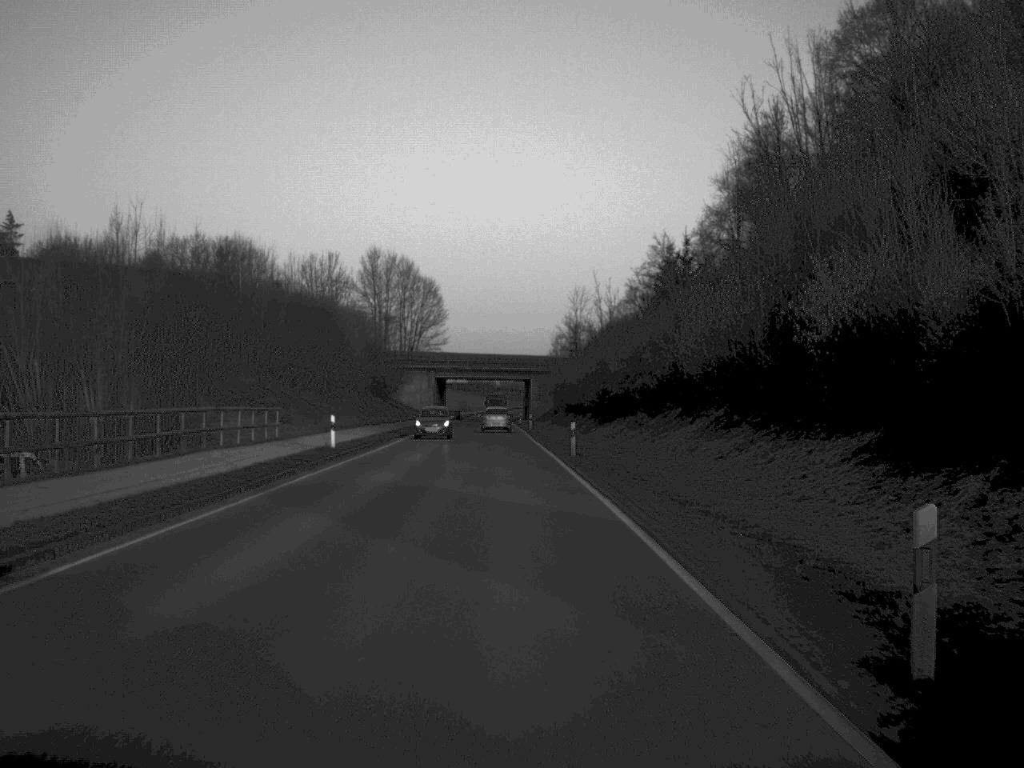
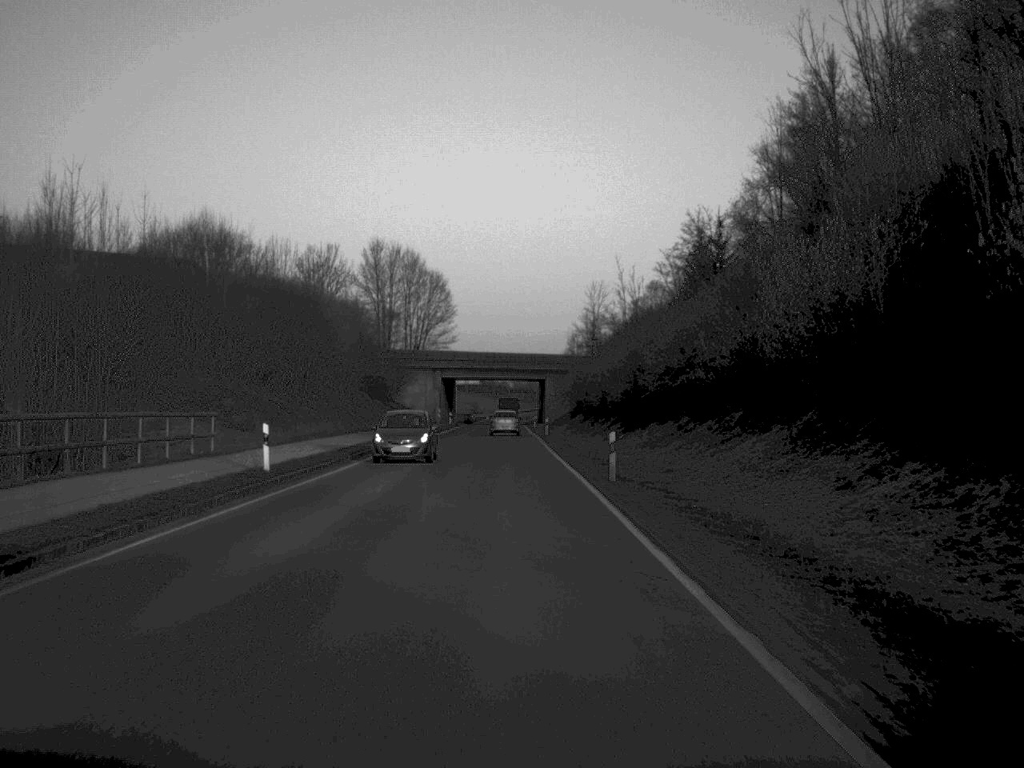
(-0.1, +12.1) m; -1°
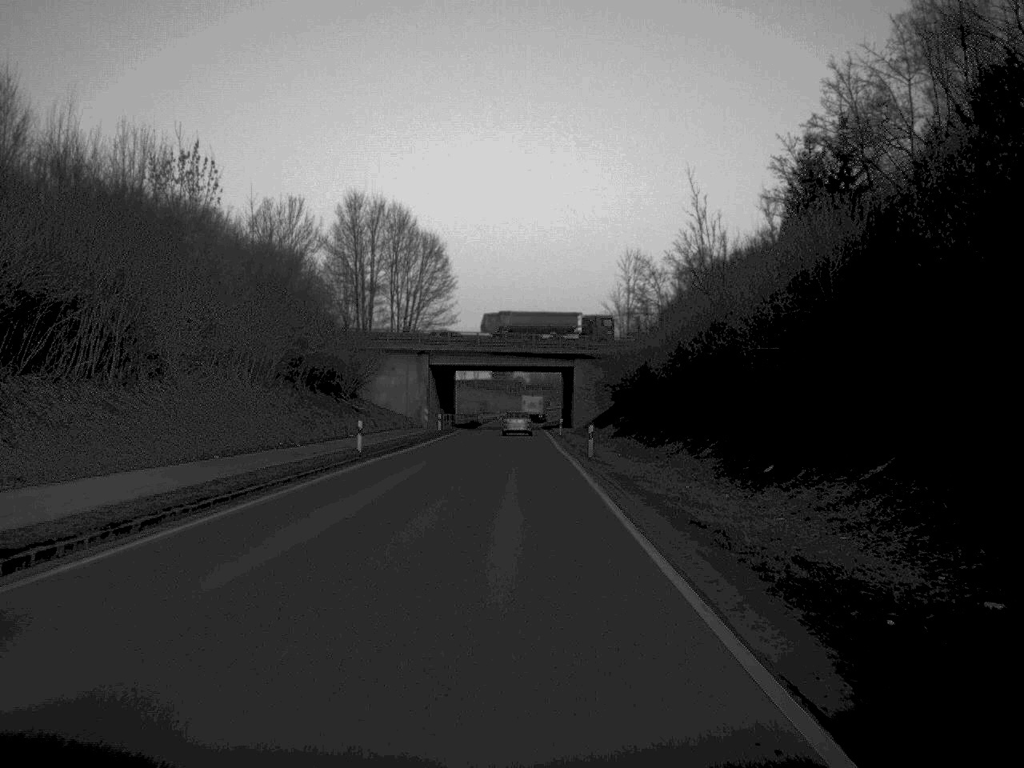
(-0.2, +35.5) m; -1°
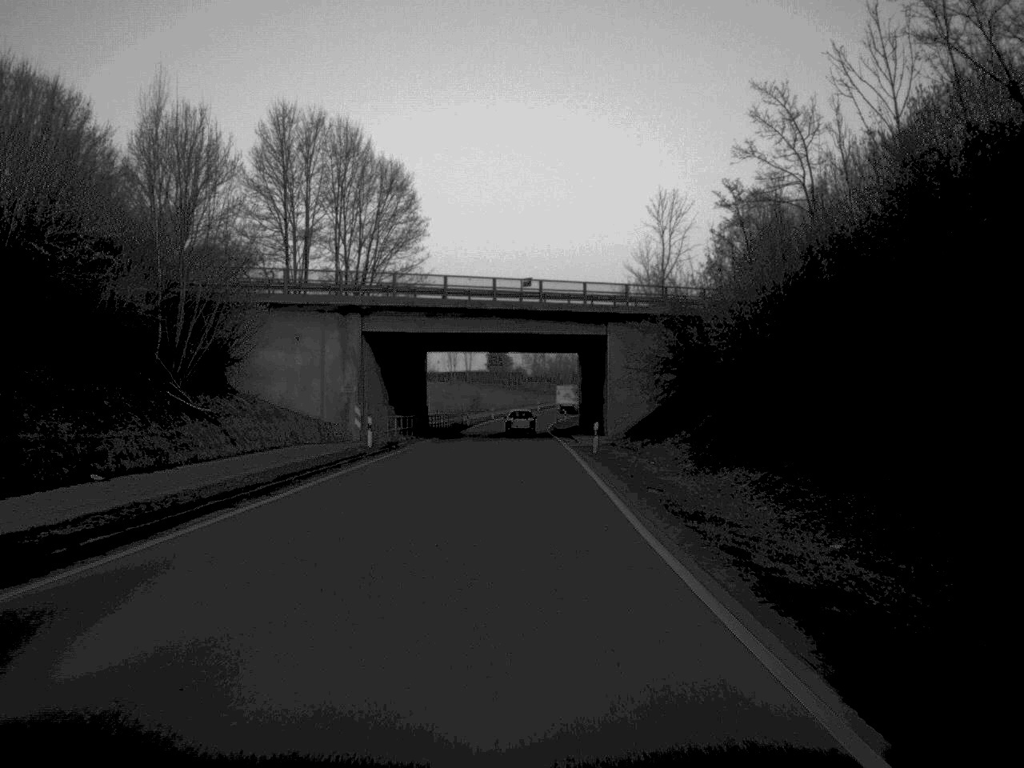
(-0.1, +37.8) m; 0°
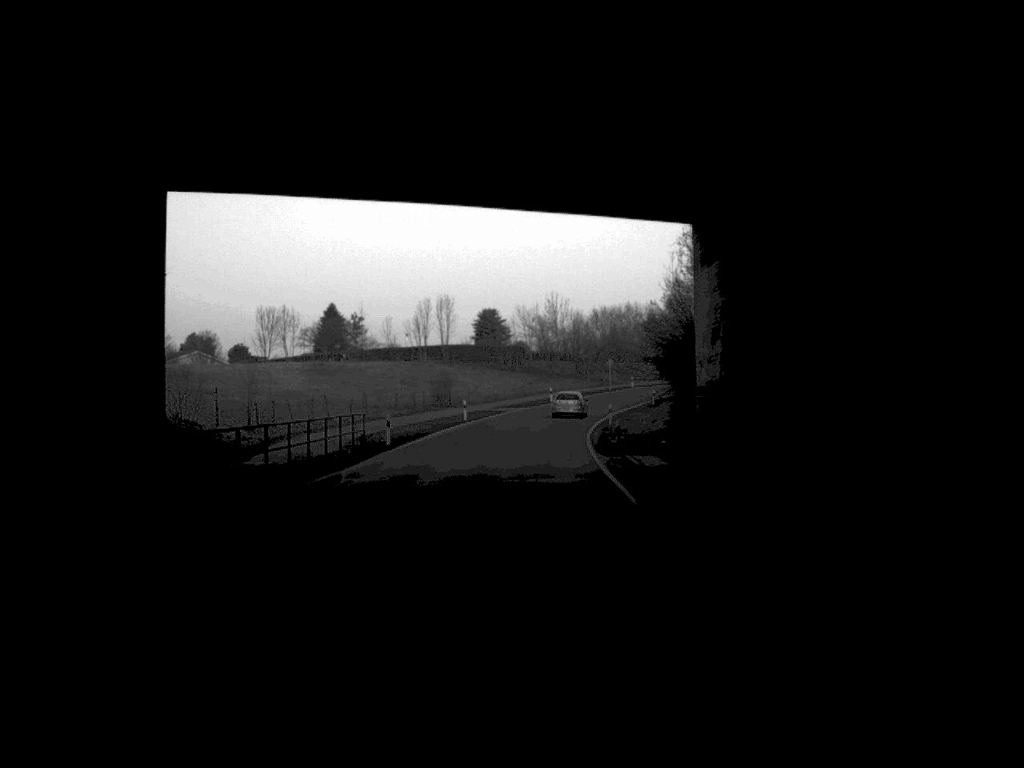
(-0.1, +64.4) m; 0°
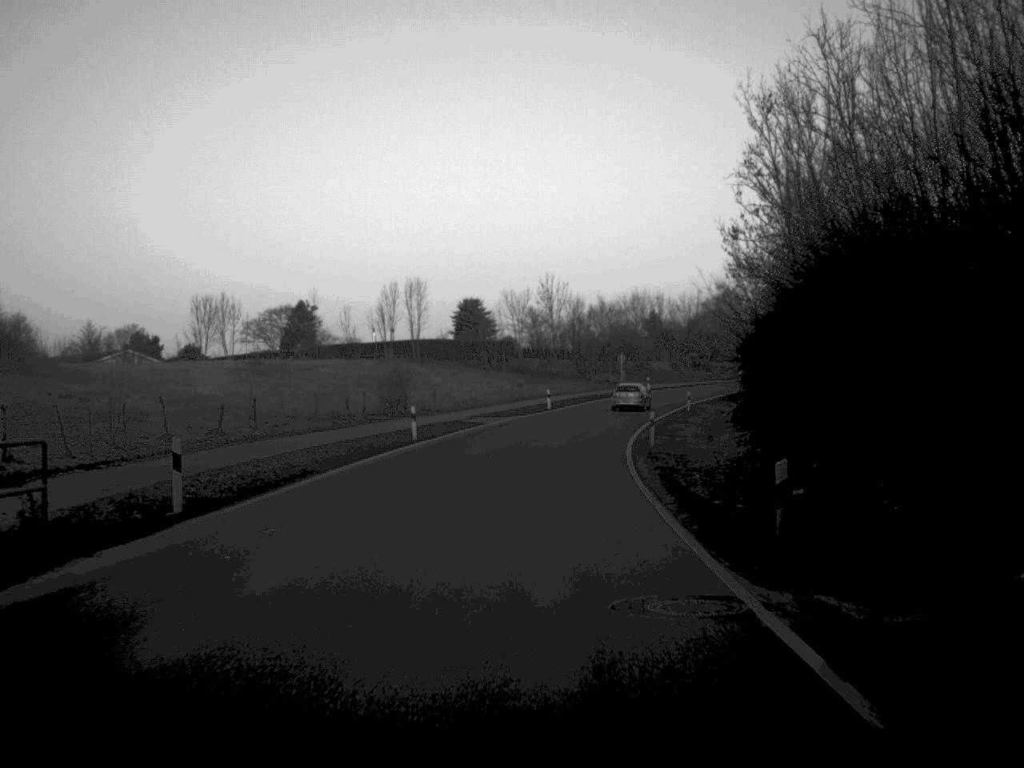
(+0.1, +25.4) m; 0°
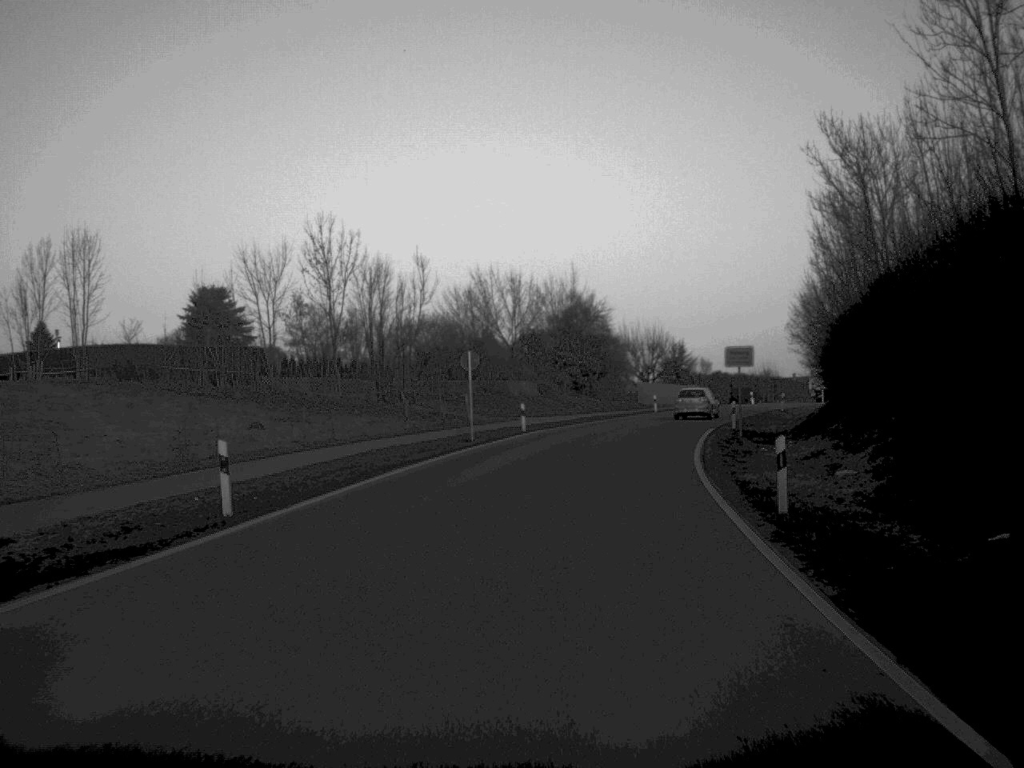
(+2.9, +52.1) m; +8°
